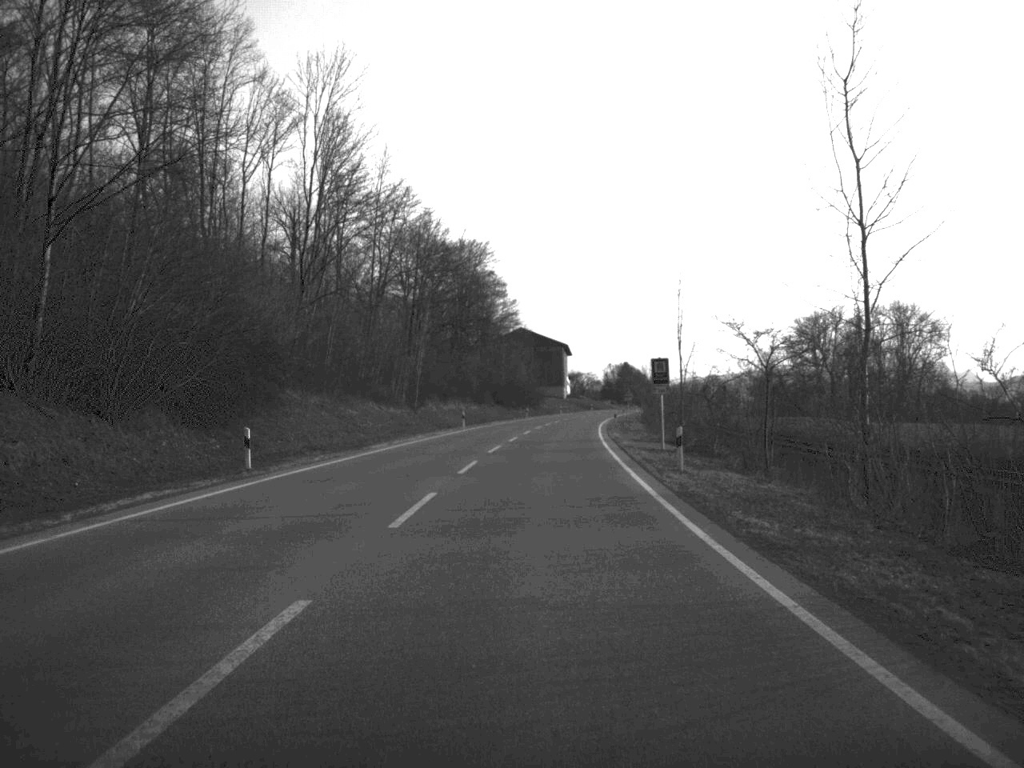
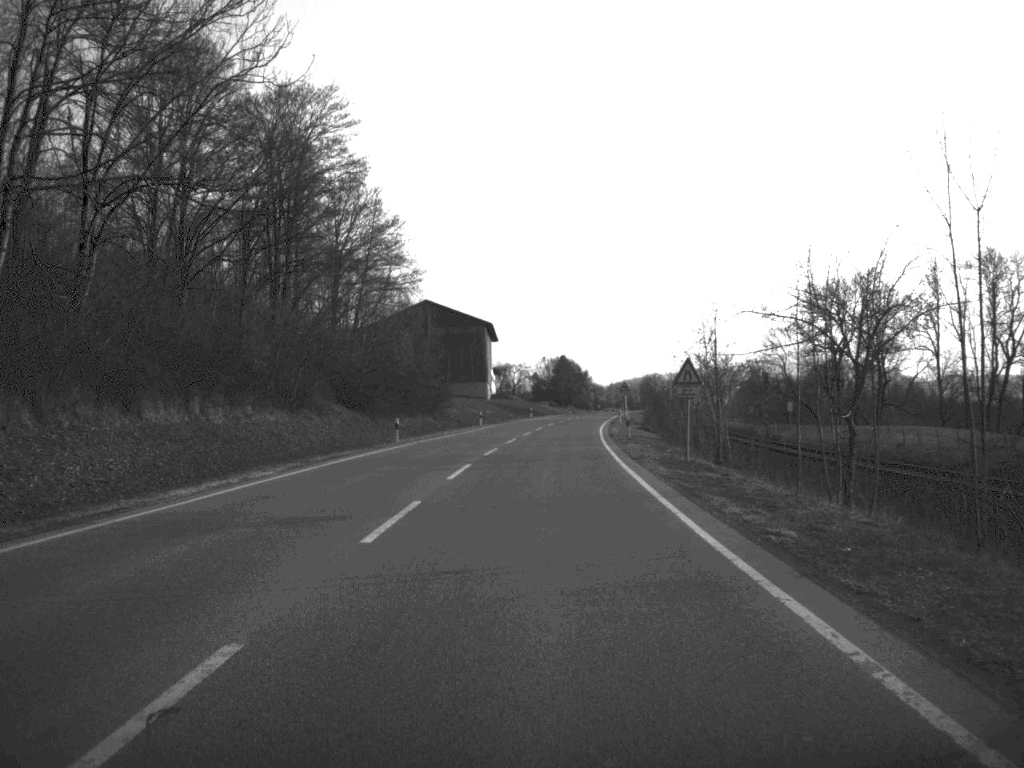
(+2.4, +75.3) m; +3°
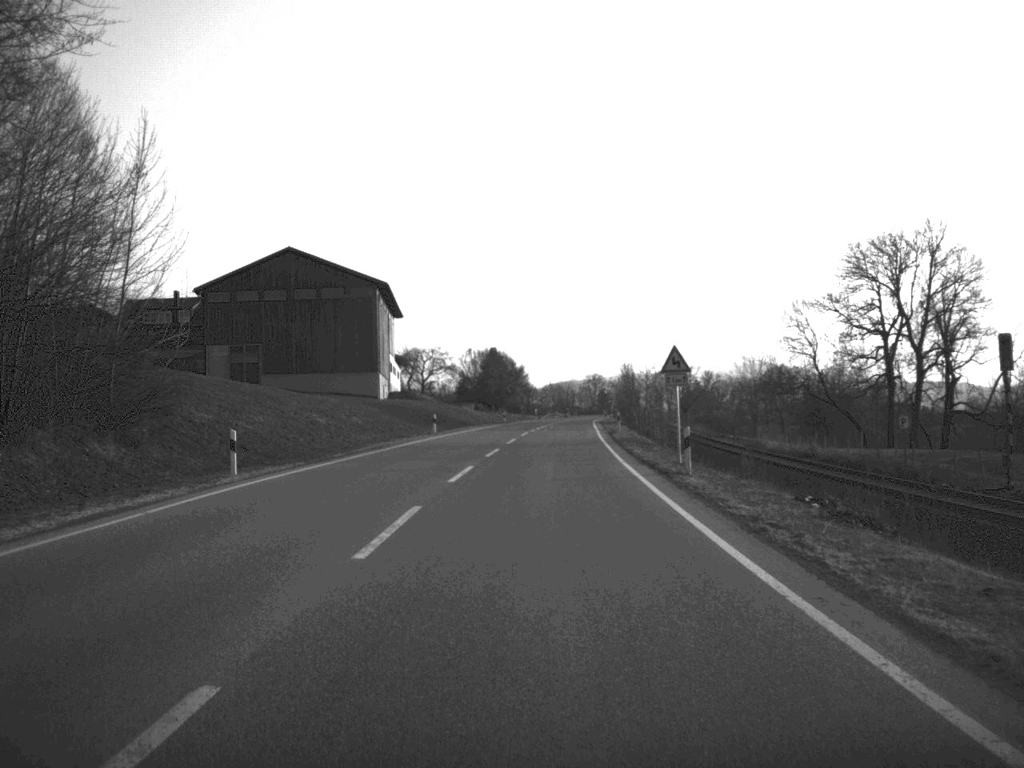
(+1.6, +62.5) m; +3°
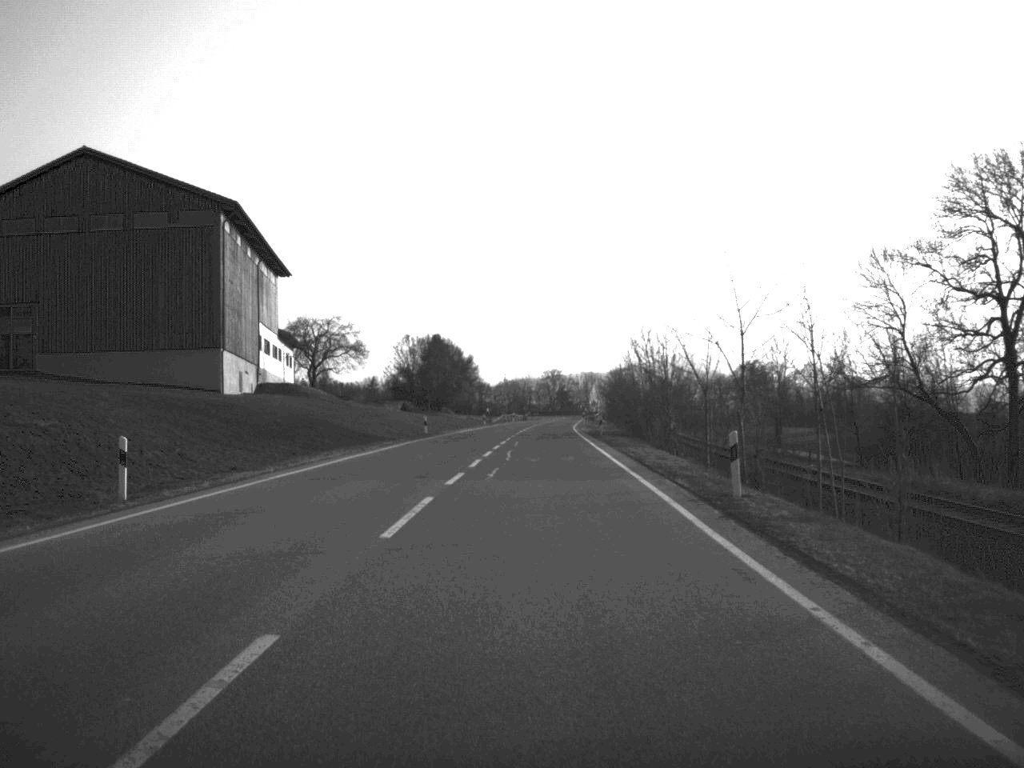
(+0.9, +47.6) m; +2°
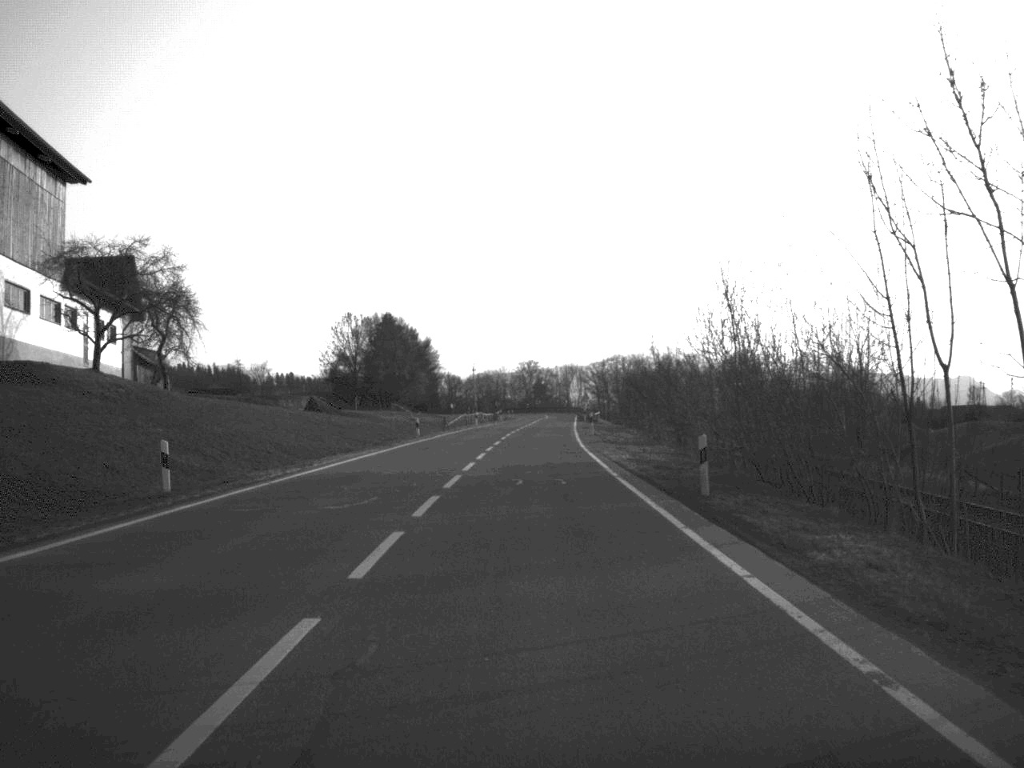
(+0.5, +44.1) m; +1°
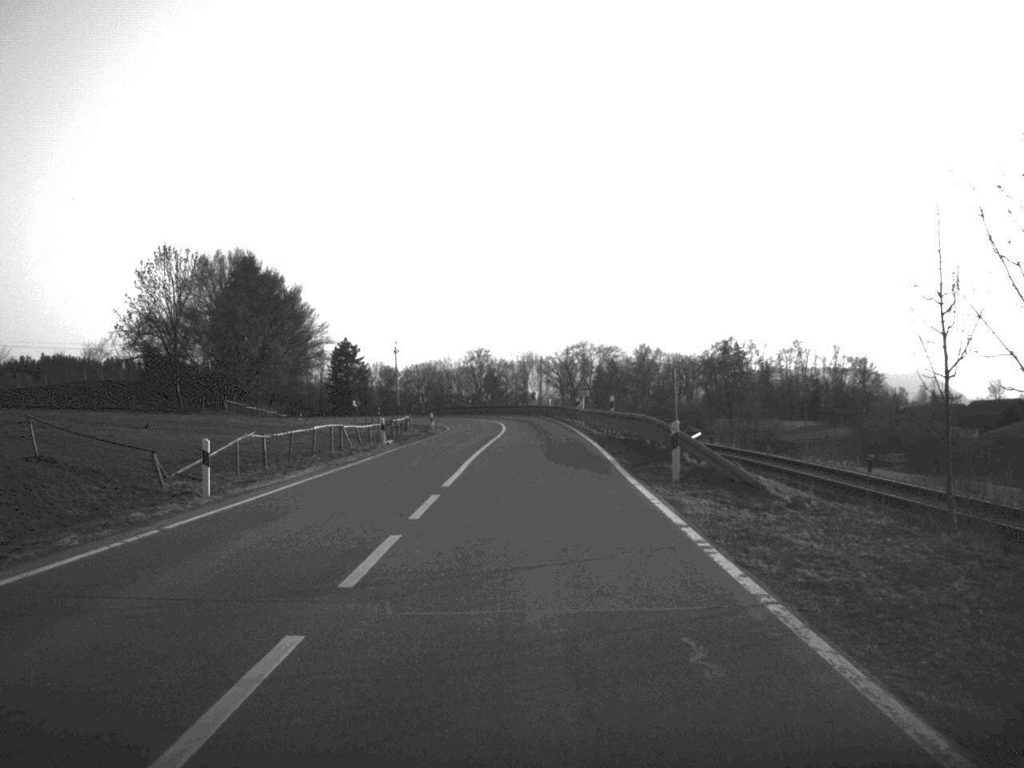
(+1.1, +73.1) m; +2°
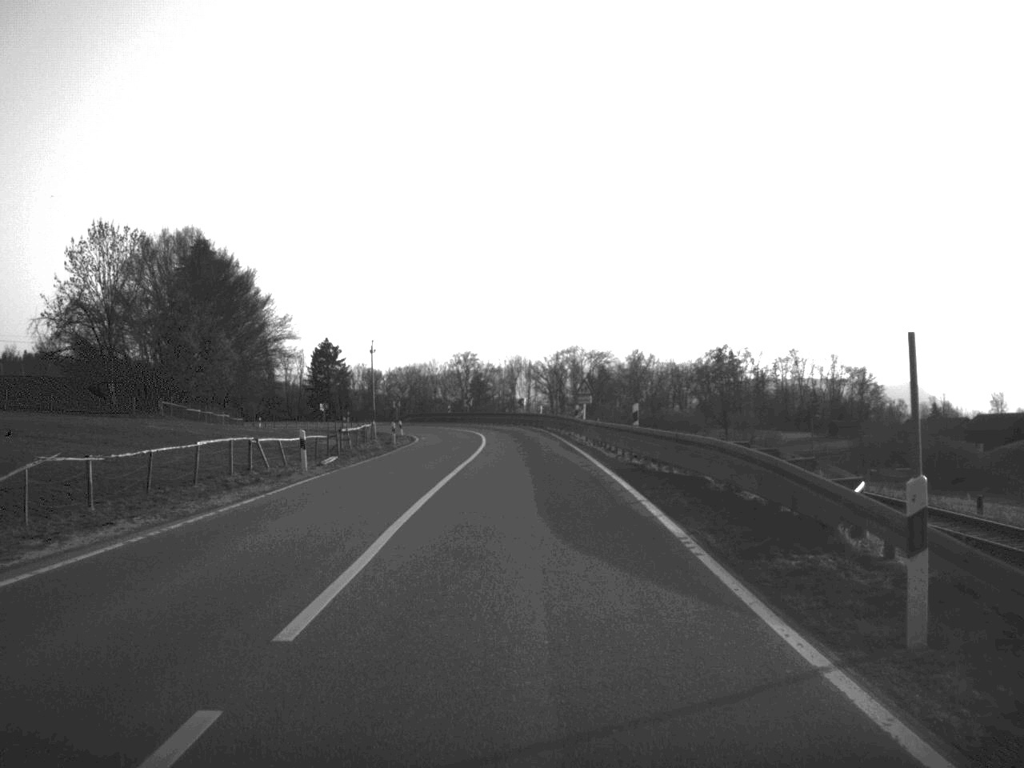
(+0.1, +14.0) m; +1°
